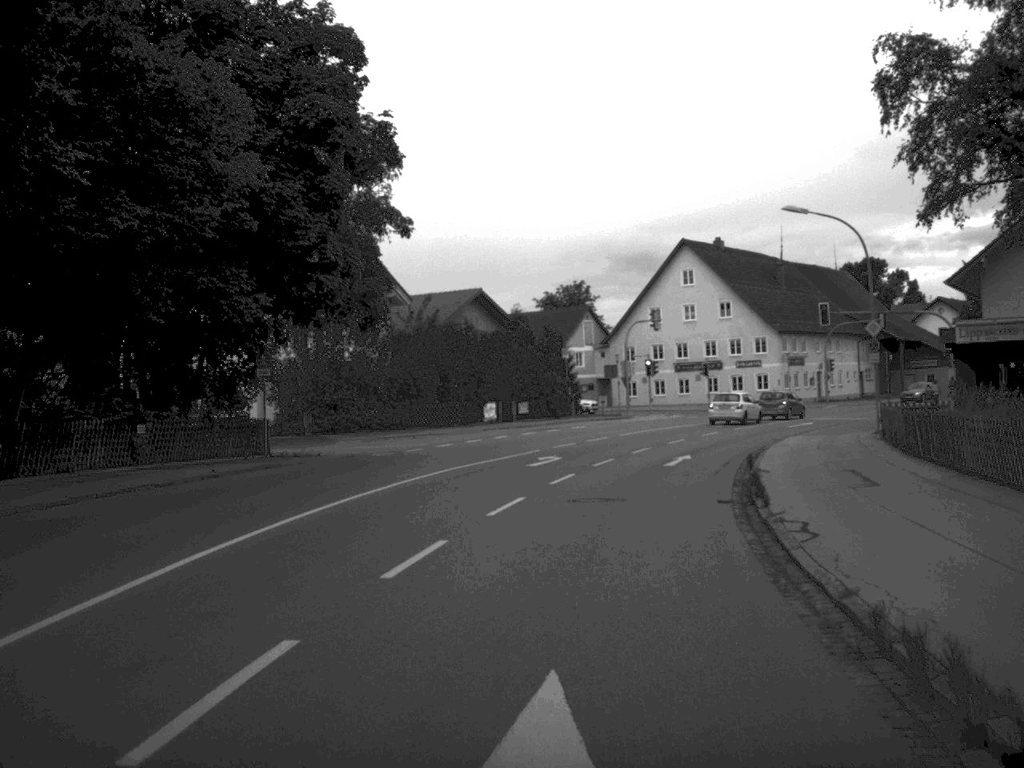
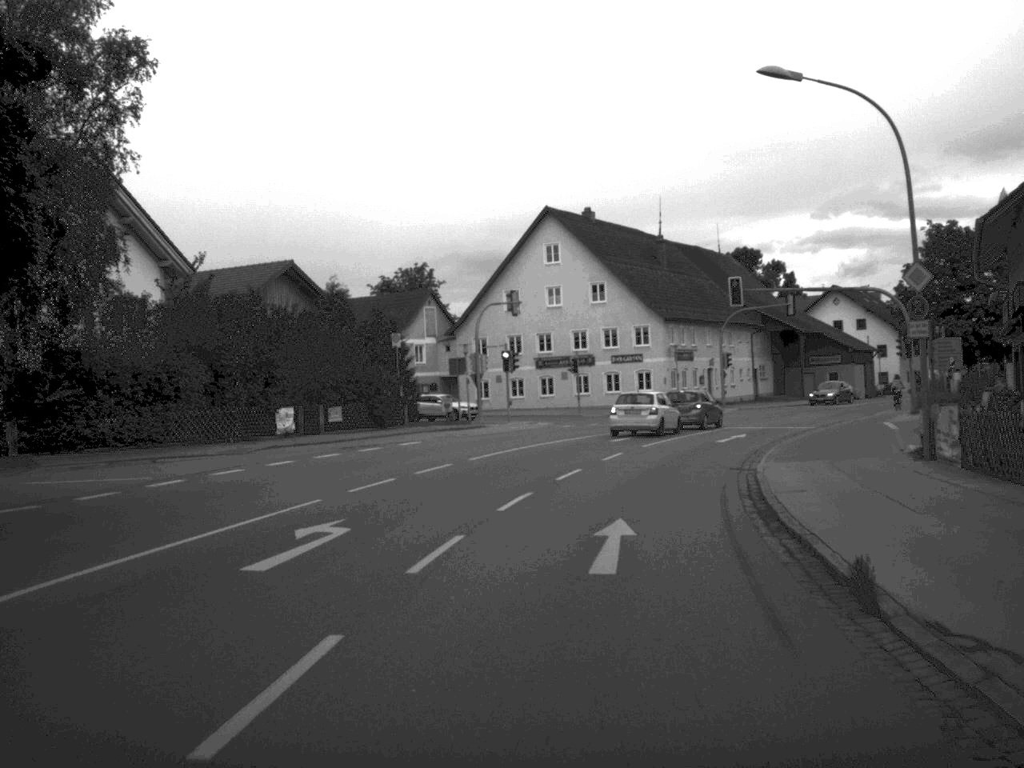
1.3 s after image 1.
(+1.0, +17.4) m; +7°
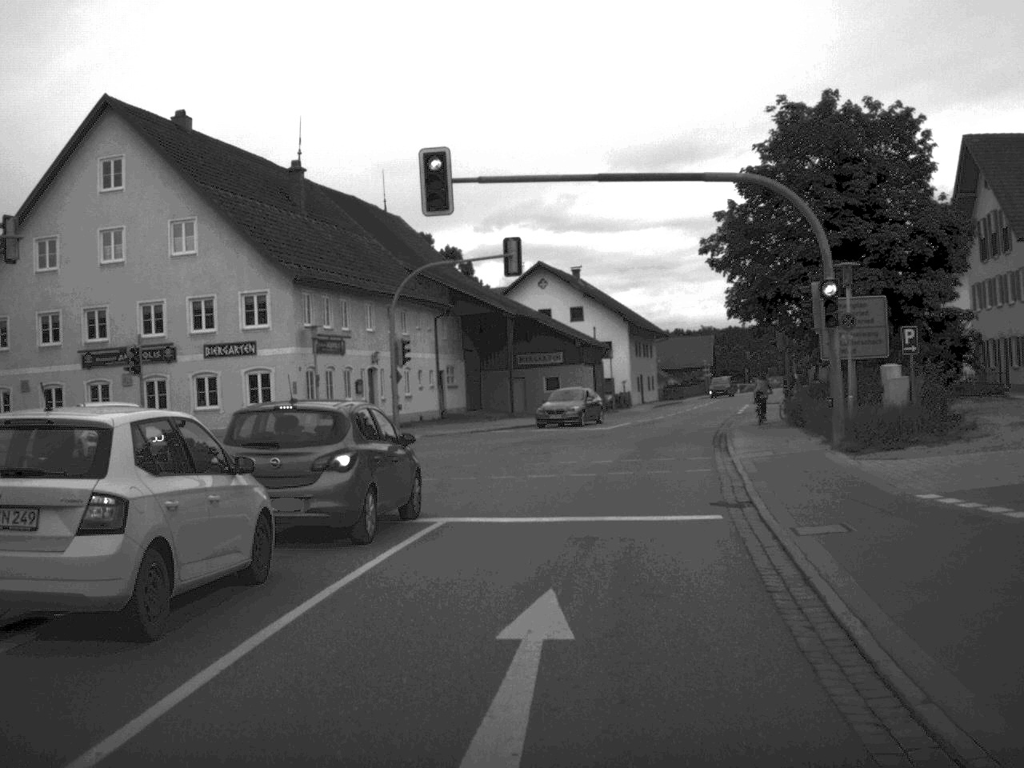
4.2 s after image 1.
(+4.0, +31.9) m; +15°
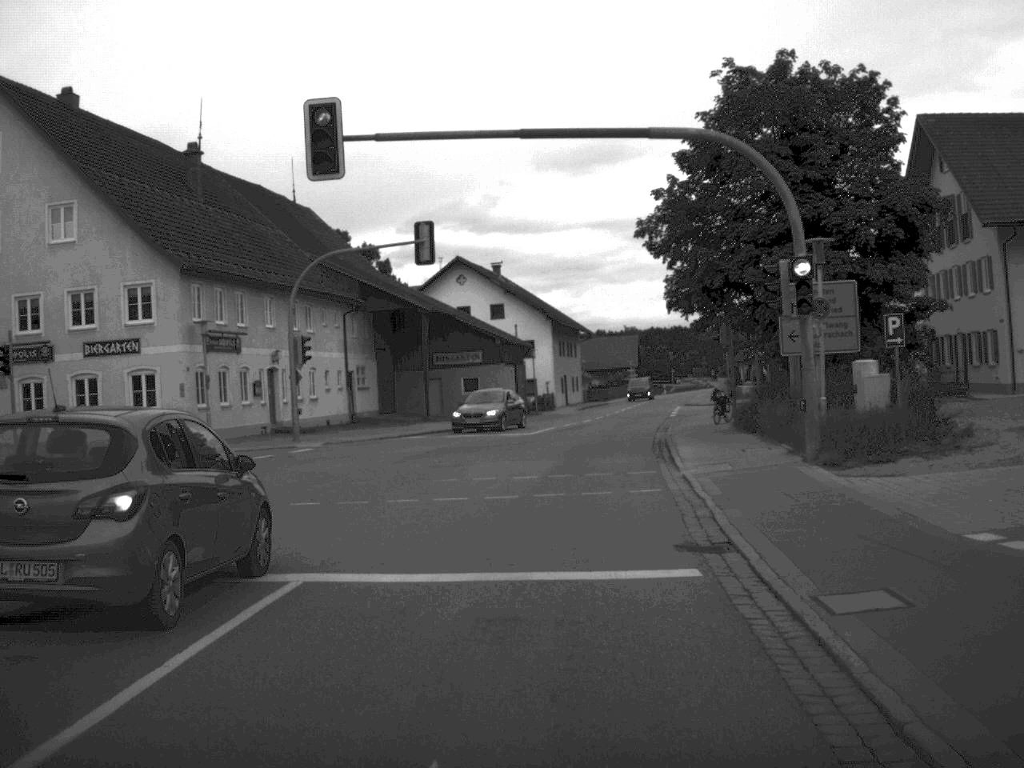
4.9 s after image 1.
(+0.1, +4.5) m; +3°
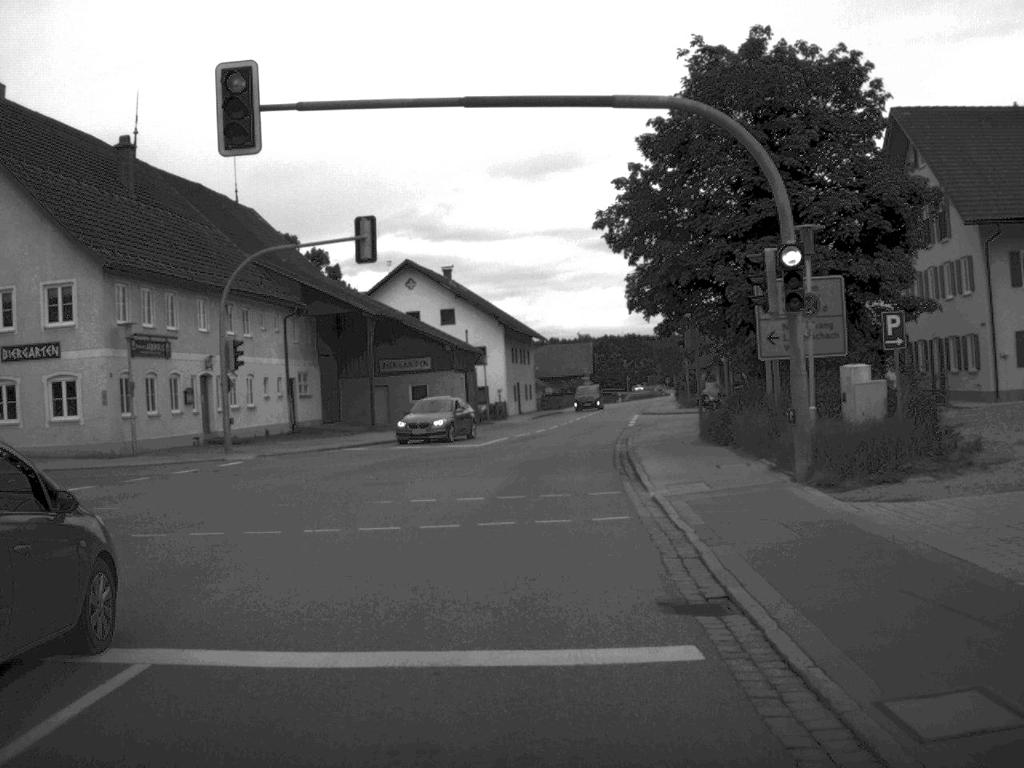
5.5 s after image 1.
(+0.1, +2.9) m; +2°
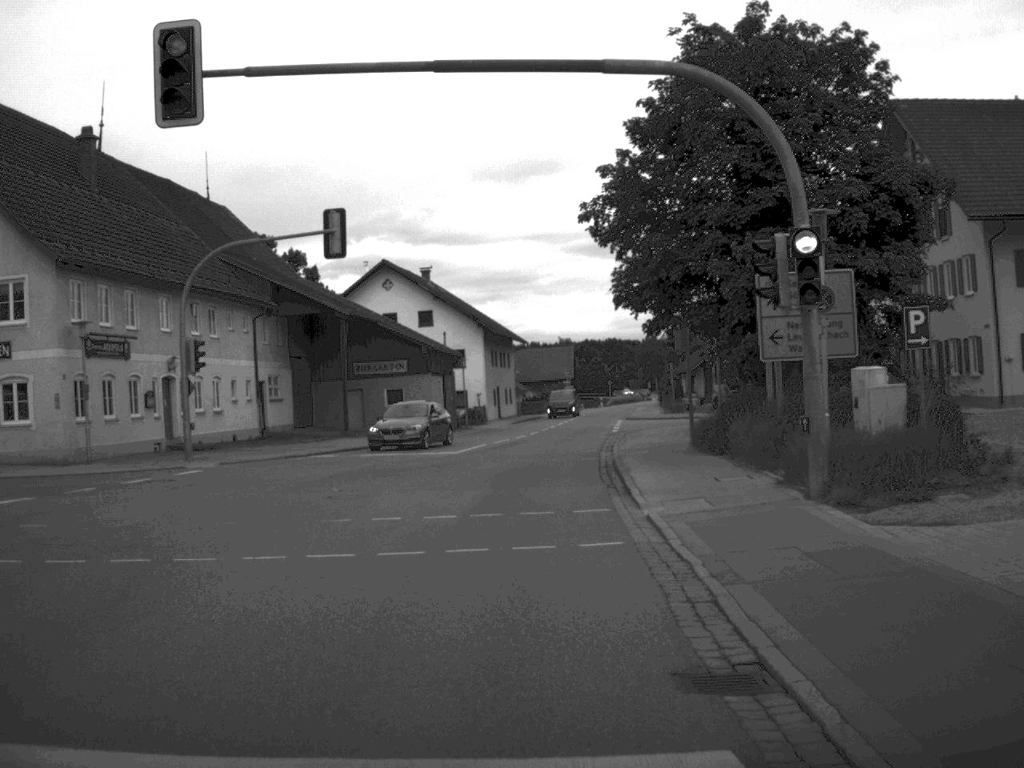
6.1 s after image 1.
(0.0, +2.2) m; +1°
